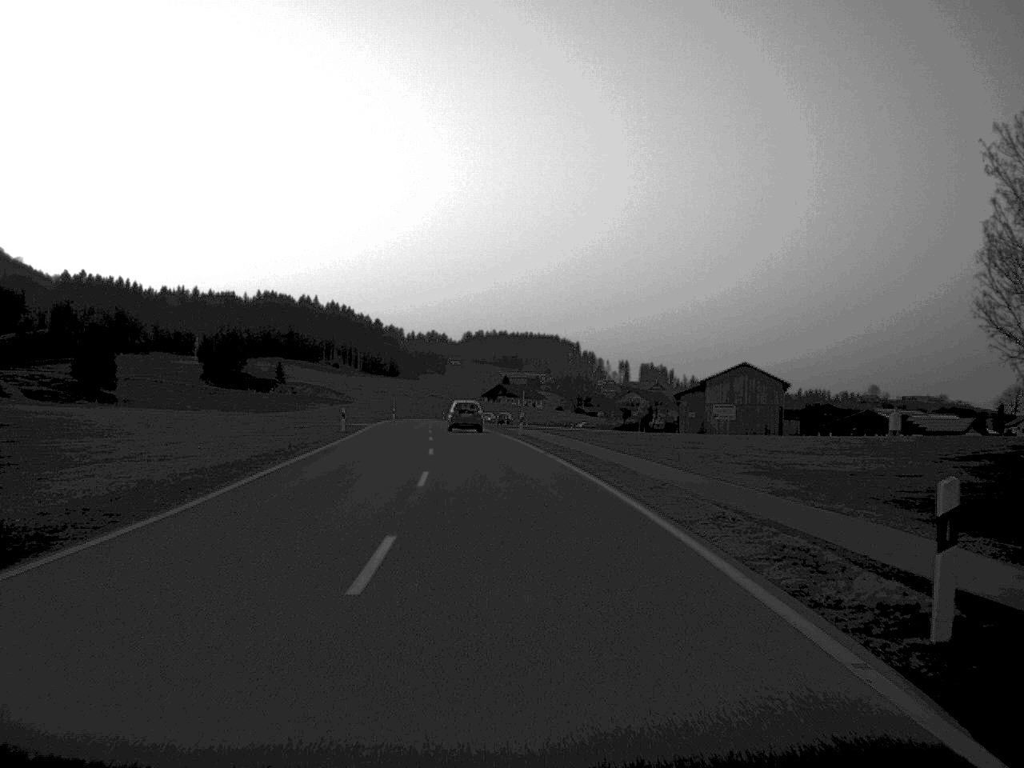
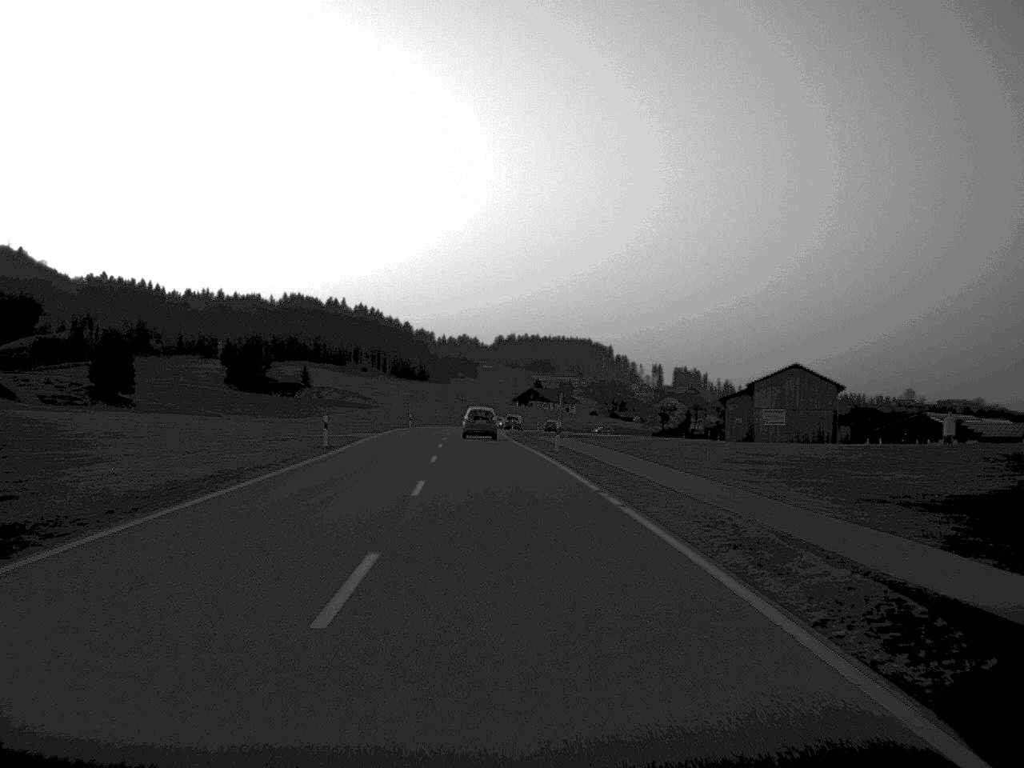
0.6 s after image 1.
(-0.2, +13.3) m; -1°
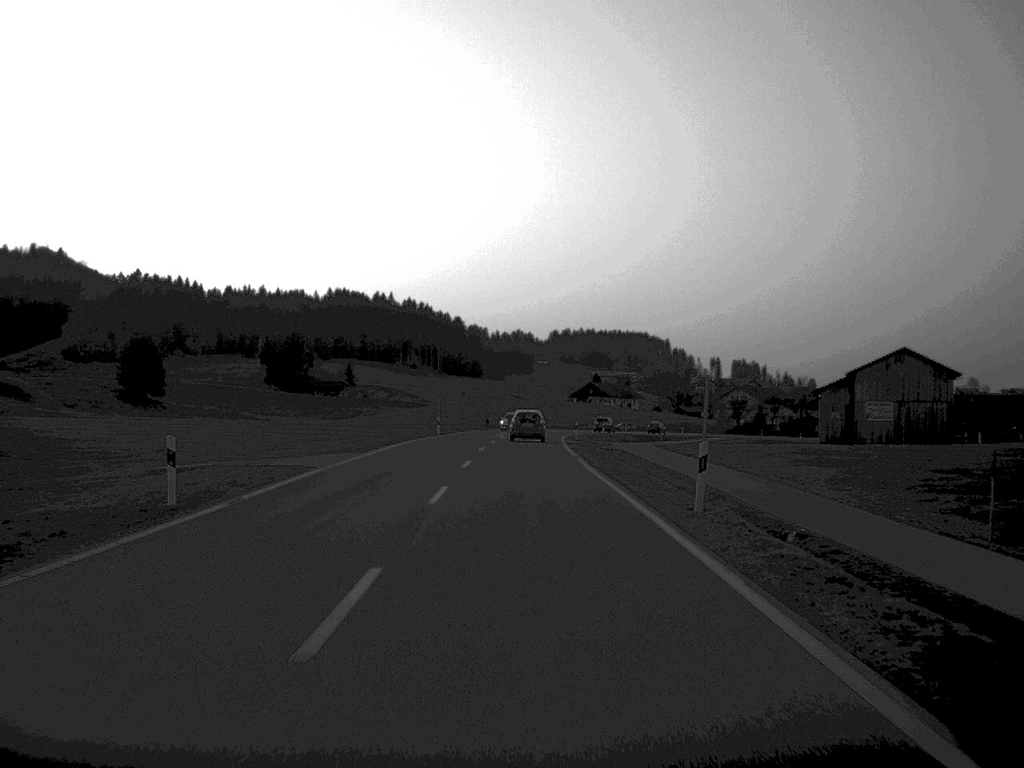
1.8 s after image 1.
(-0.6, +24.9) m; -2°
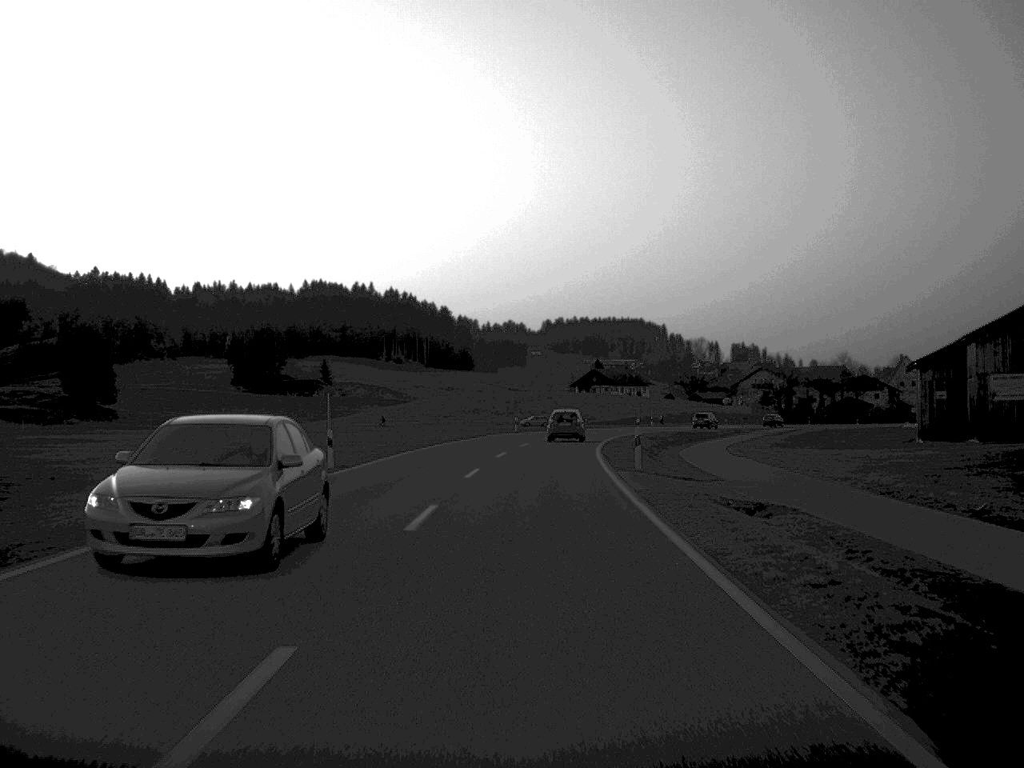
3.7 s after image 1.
(0.0, +39.7) m; 0°
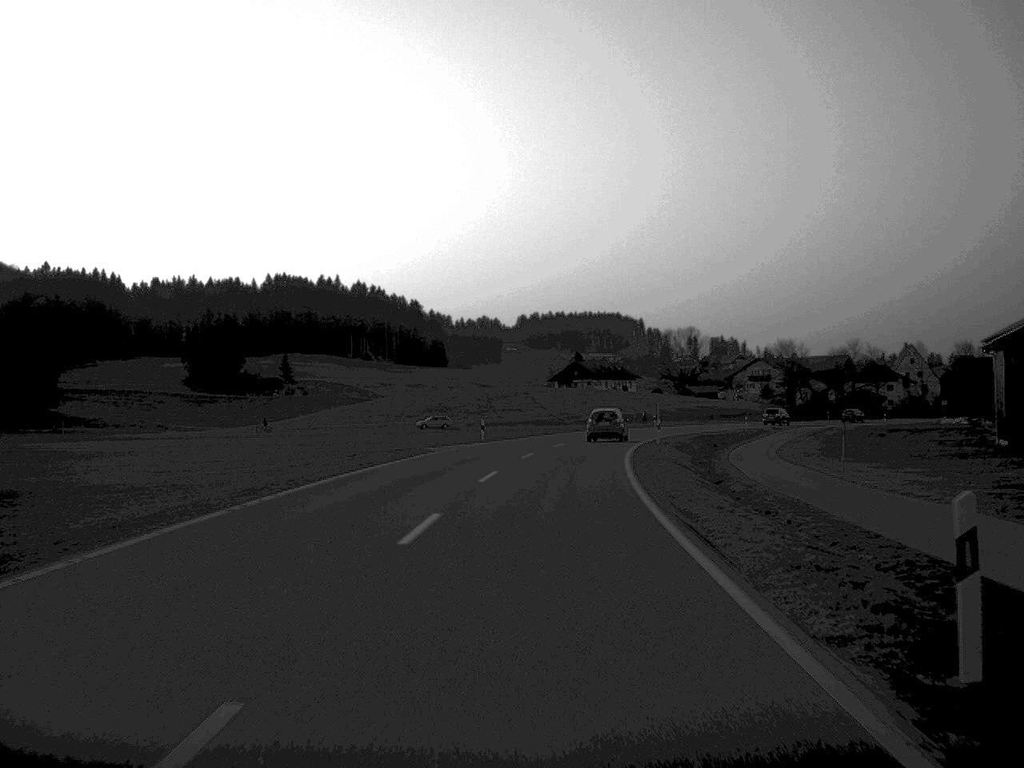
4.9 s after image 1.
(+0.2, +25.0) m; +1°
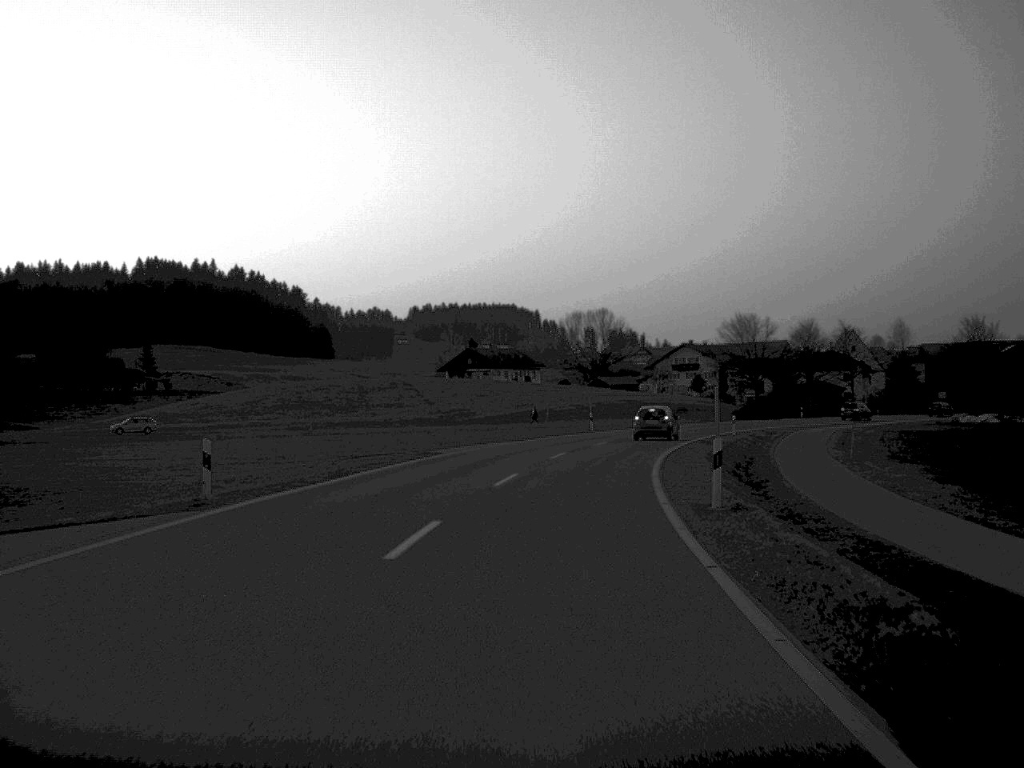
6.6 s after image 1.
(+1.4, +37.4) m; +5°
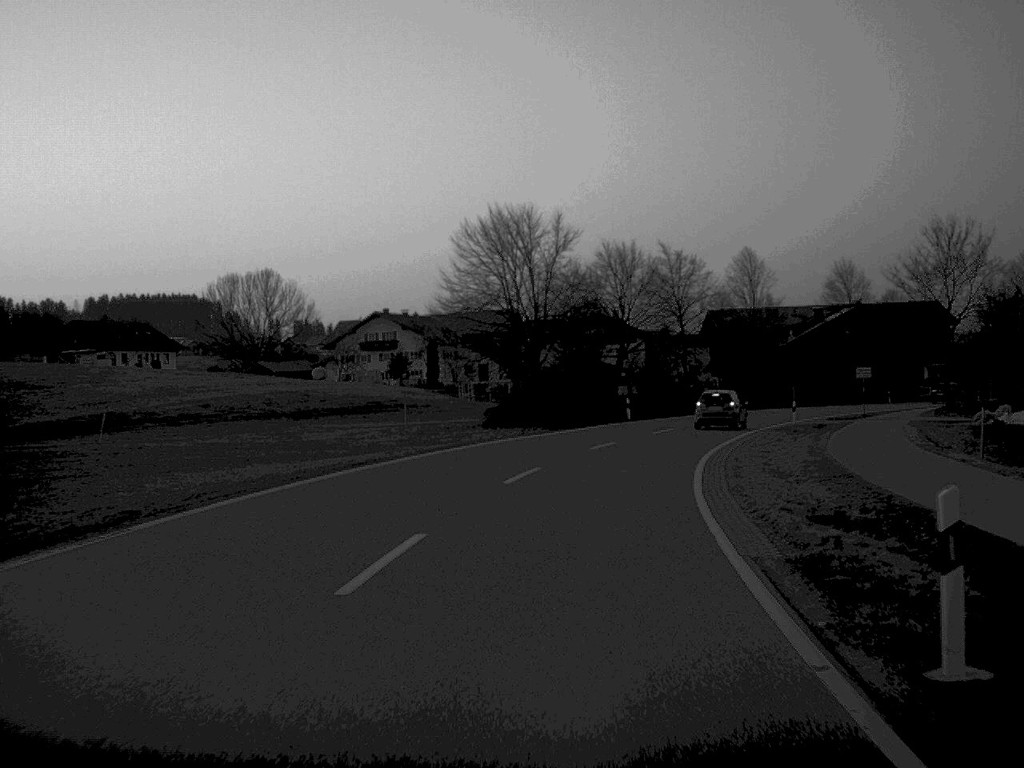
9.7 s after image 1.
(+7.0, +61.7) m; +14°
